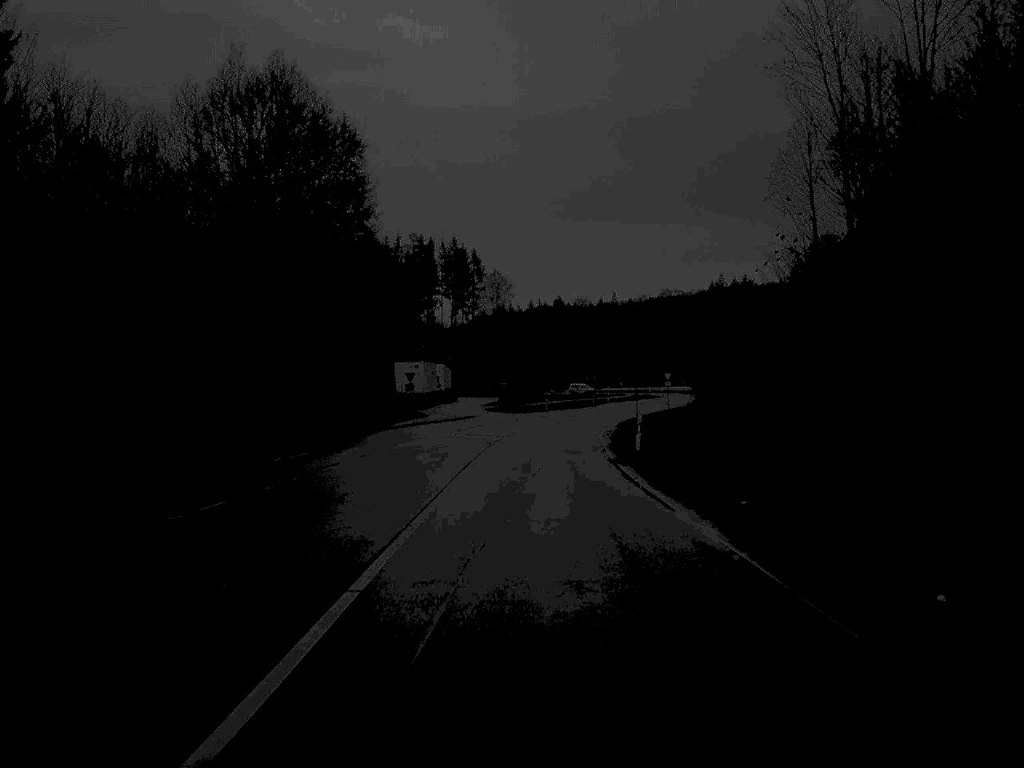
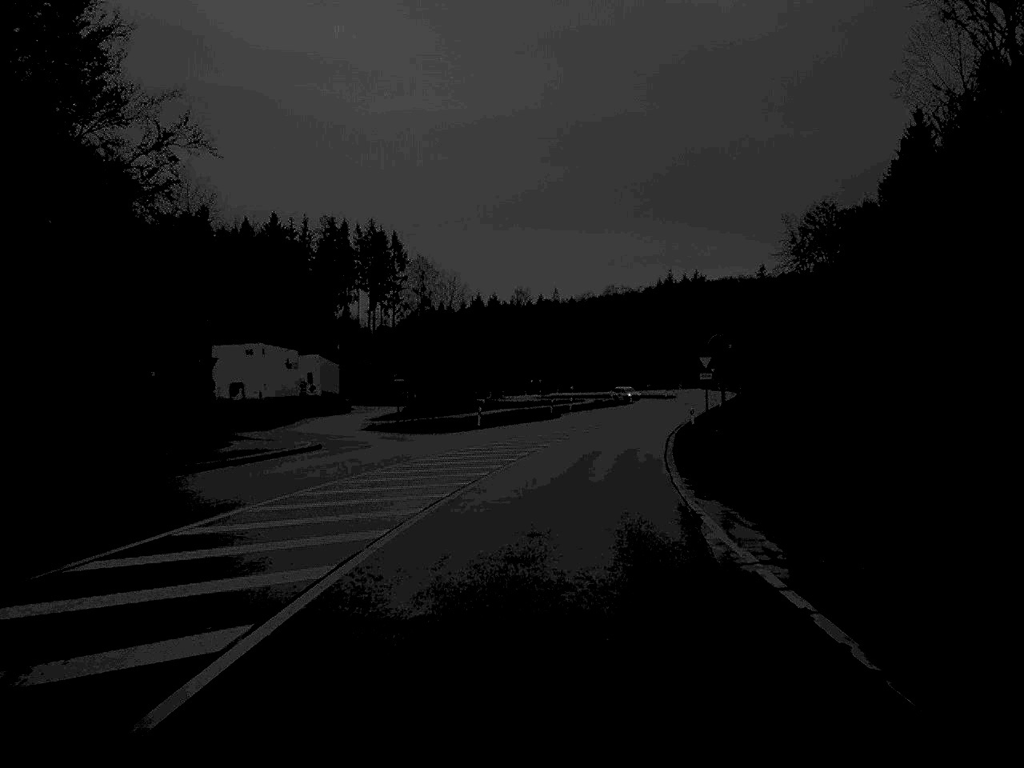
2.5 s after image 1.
(+0.9, +48.6) m; +3°
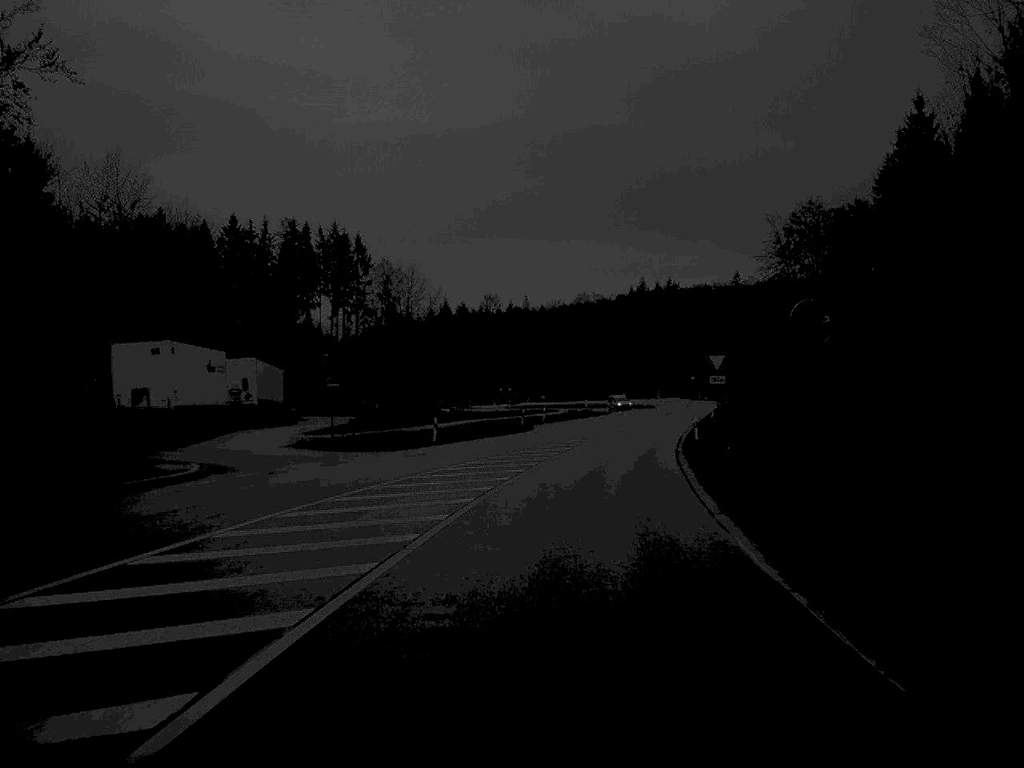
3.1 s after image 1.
(+0.1, +11.5) m; +1°
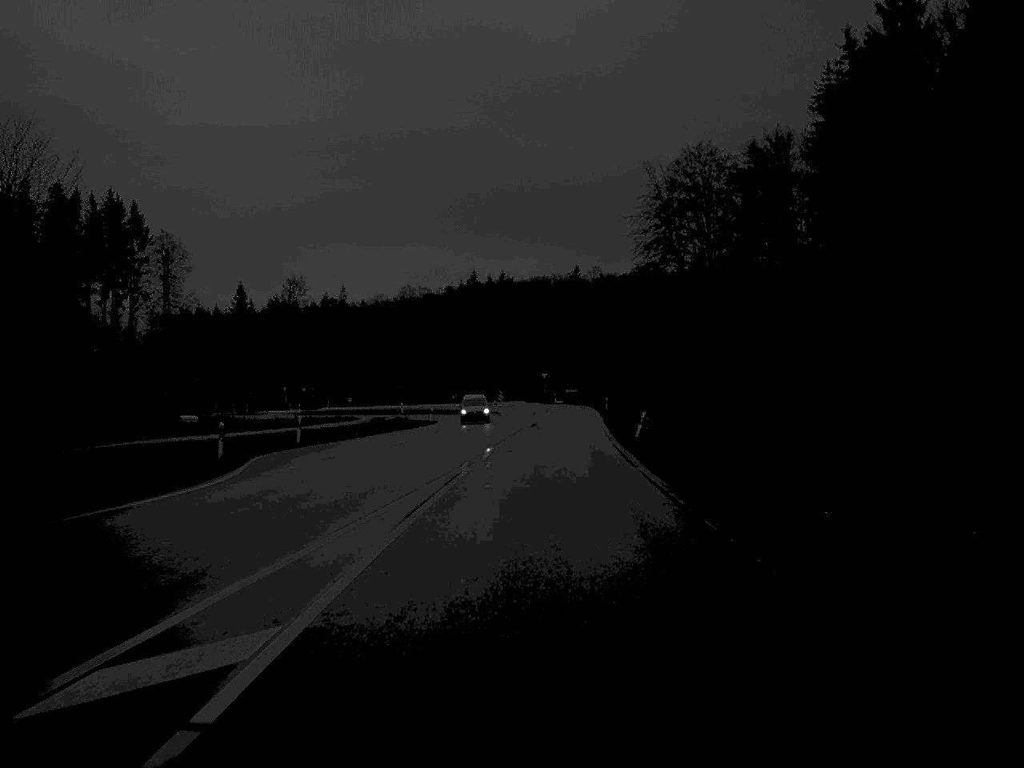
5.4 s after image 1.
(+3.2, +46.1) m; +8°
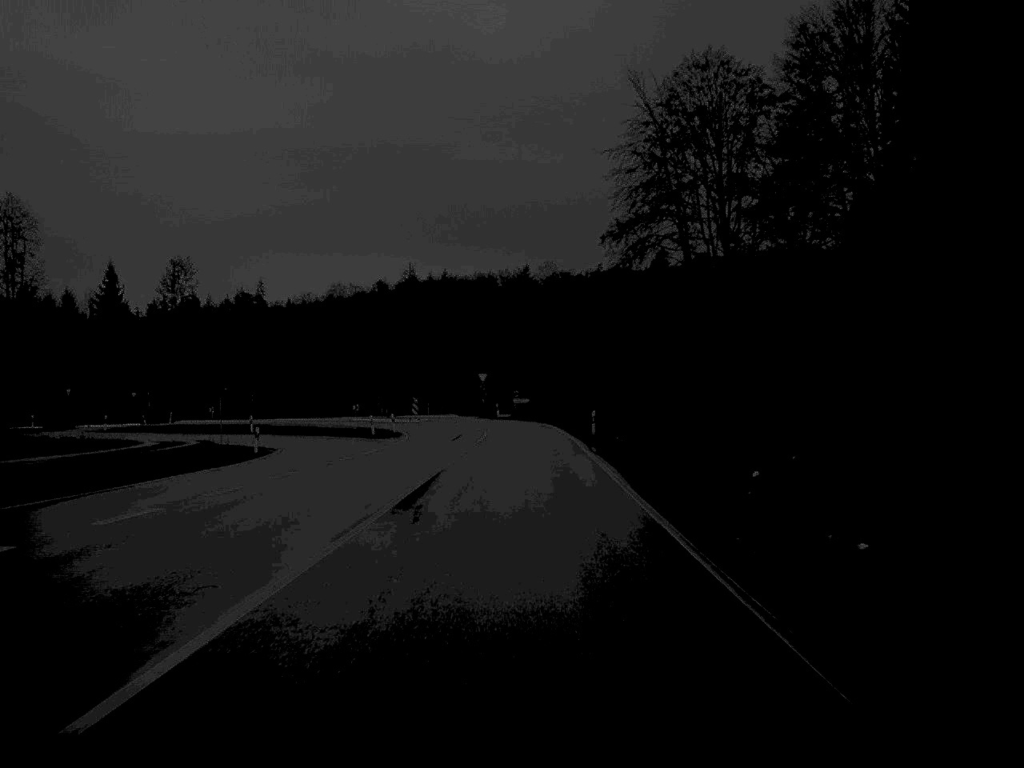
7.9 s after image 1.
(+1.3, +46.1) m; +2°
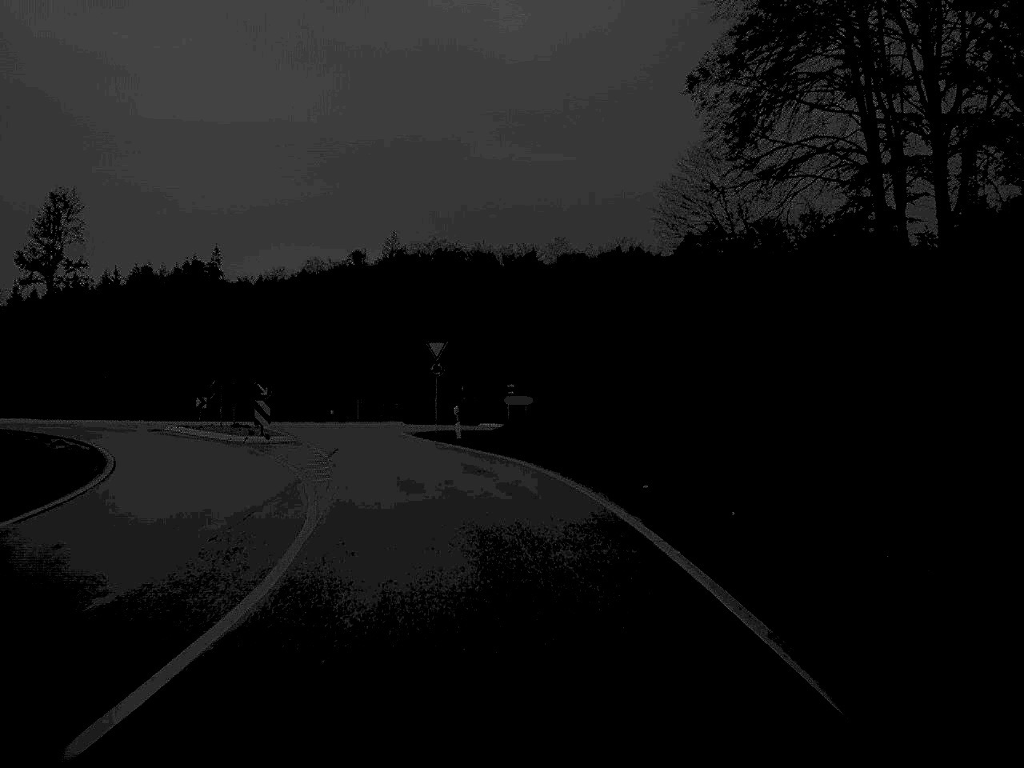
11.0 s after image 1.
(+0.1, +53.1) m; 0°
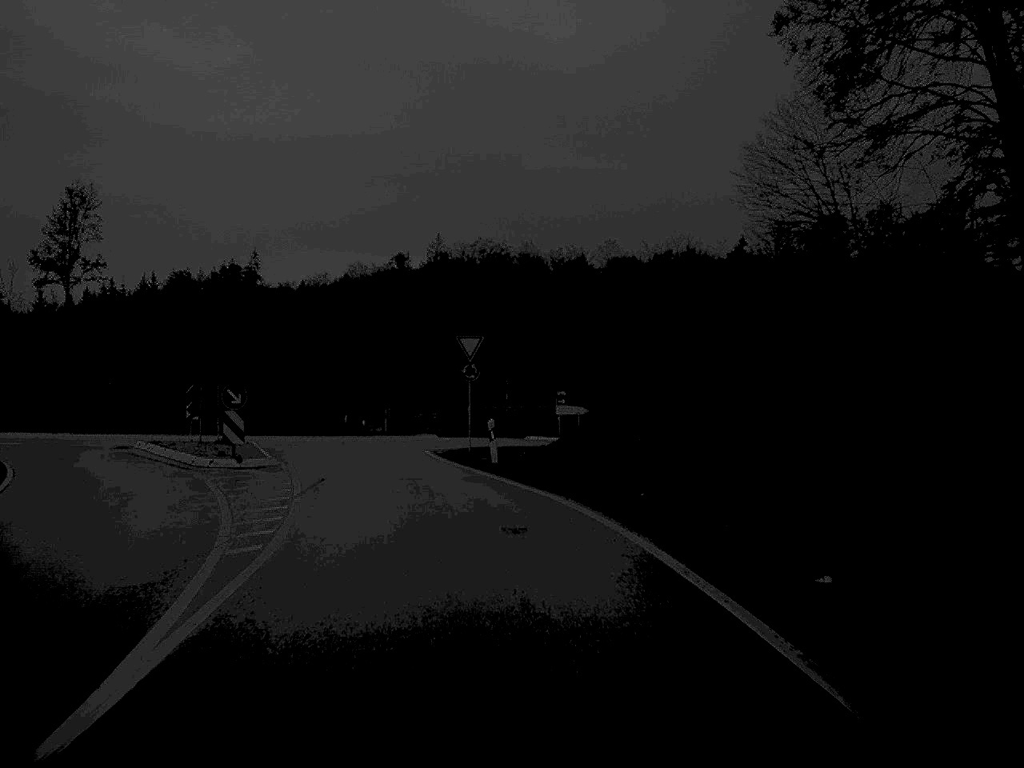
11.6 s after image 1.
(-0.2, +9.6) m; -2°
